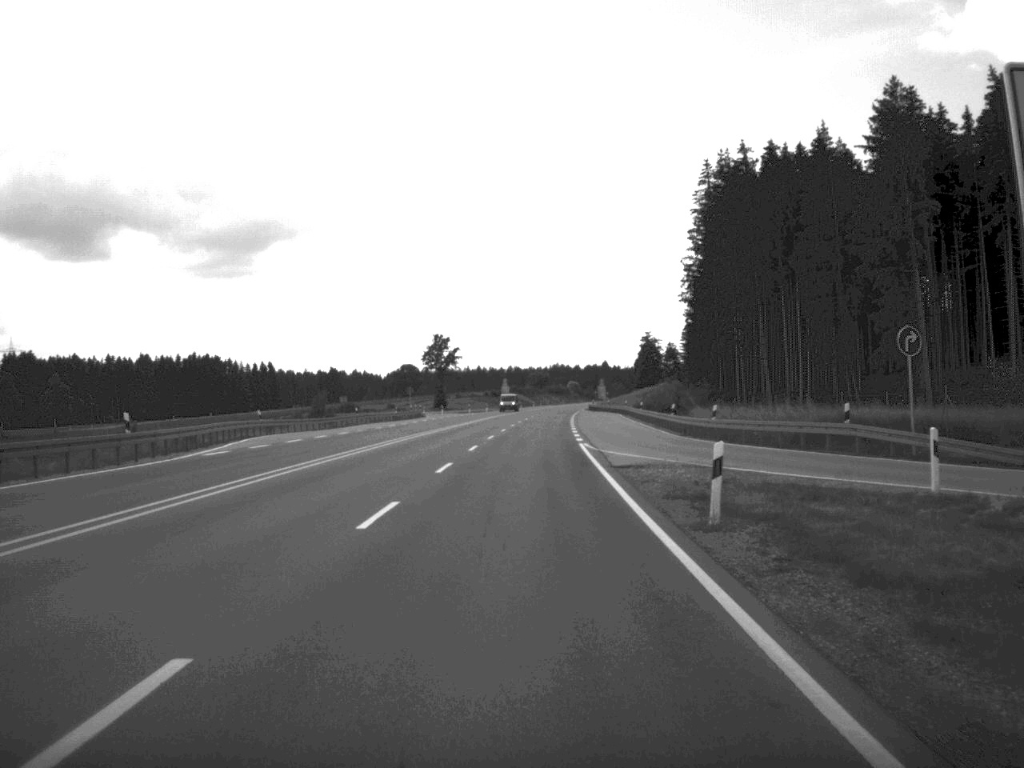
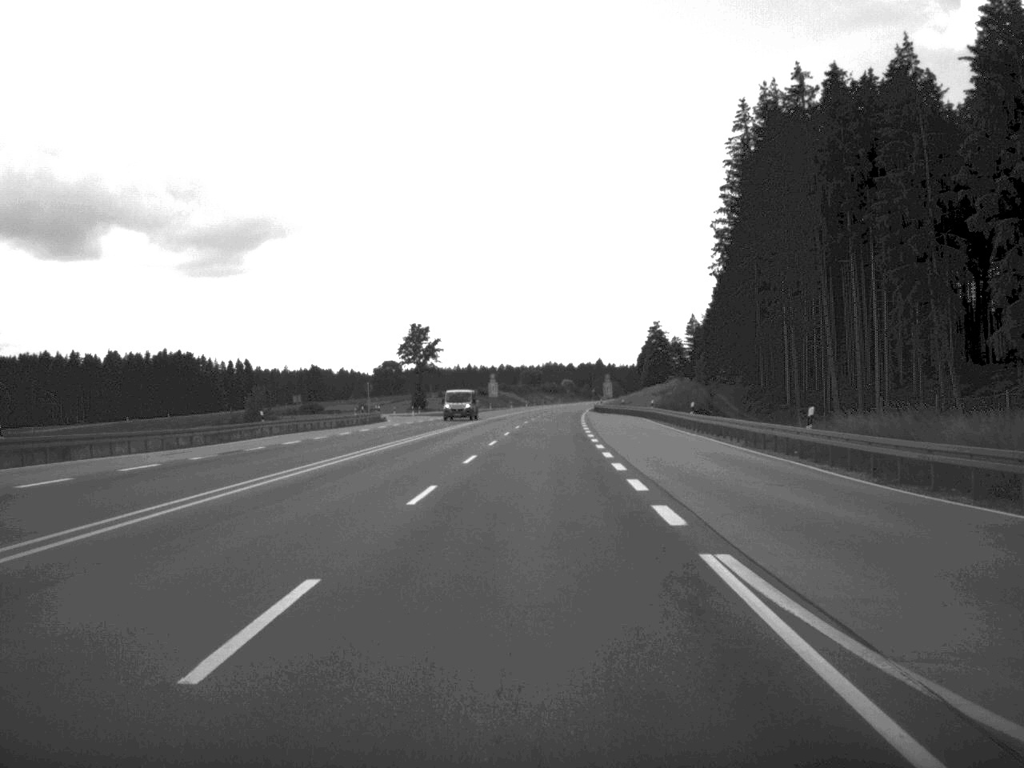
(0.0, +32.3) m; 0°
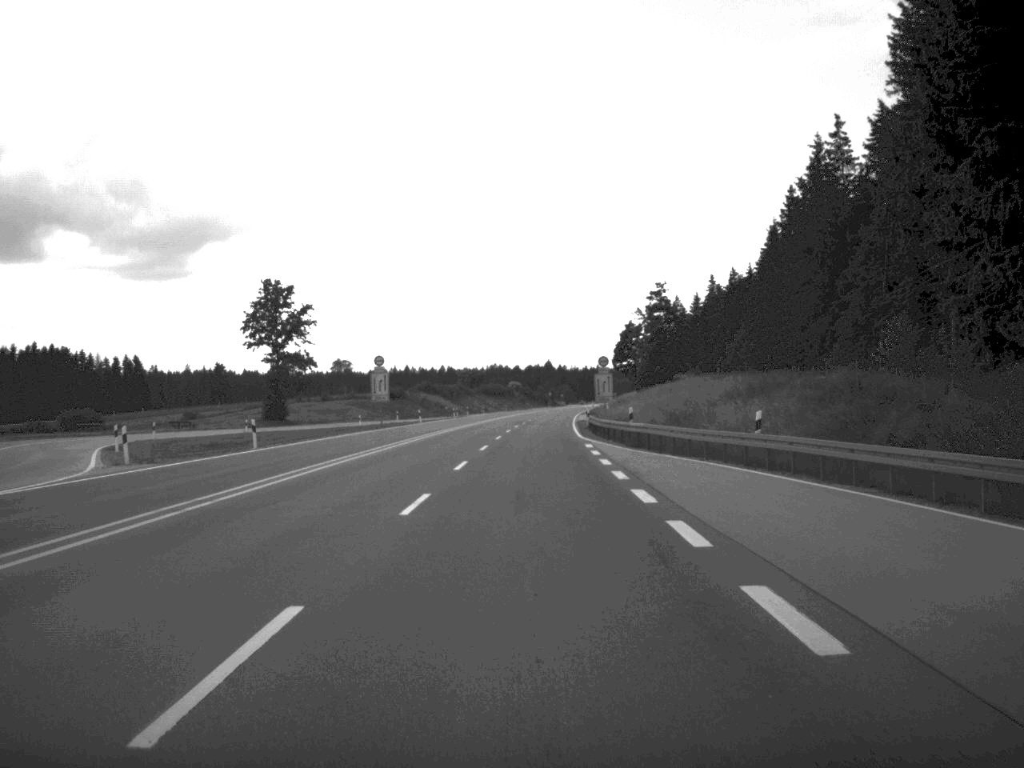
(+1.7, +84.5) m; +2°
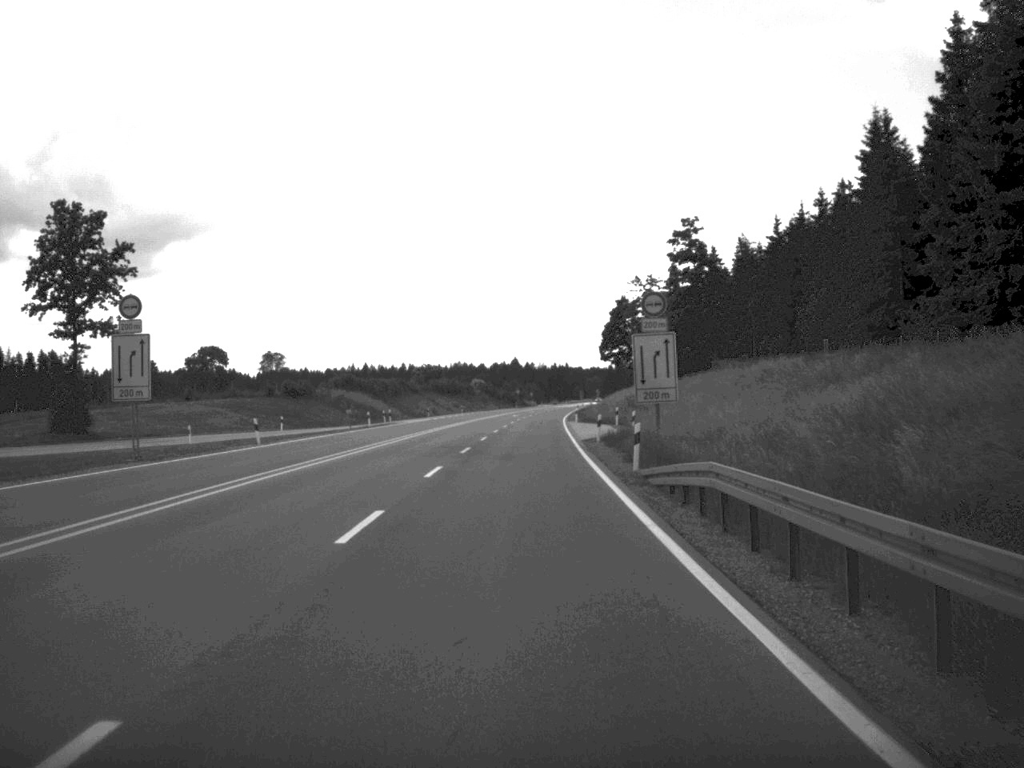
(+0.6, +51.3) m; +1°
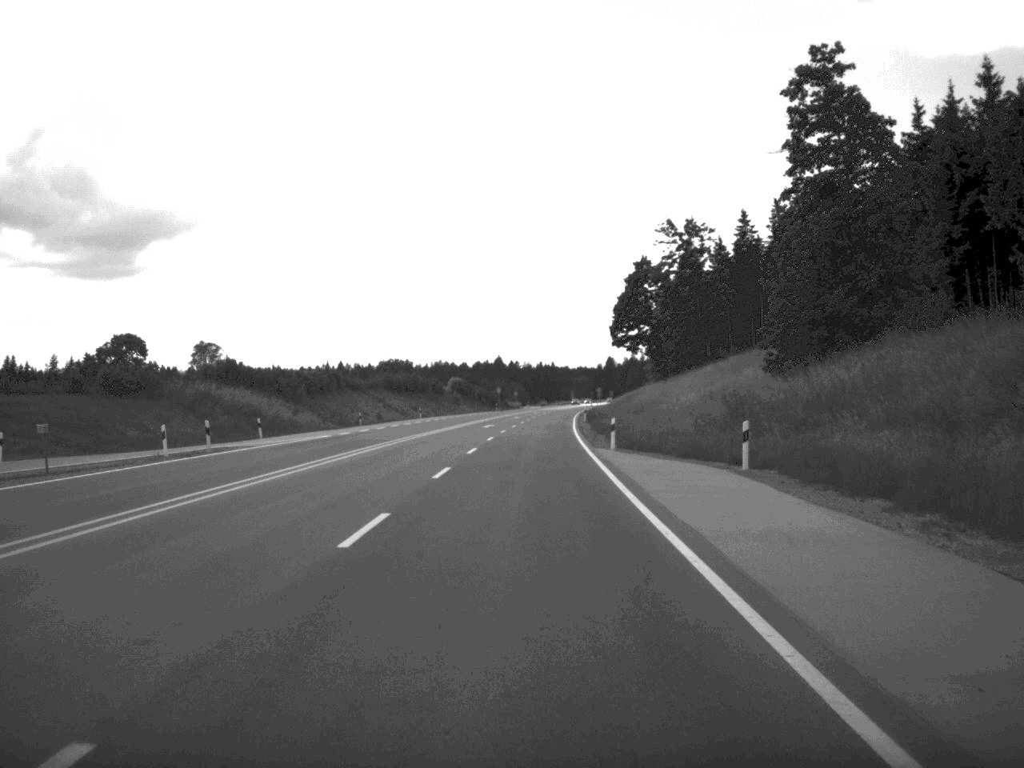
(+0.1, +48.1) m; +1°
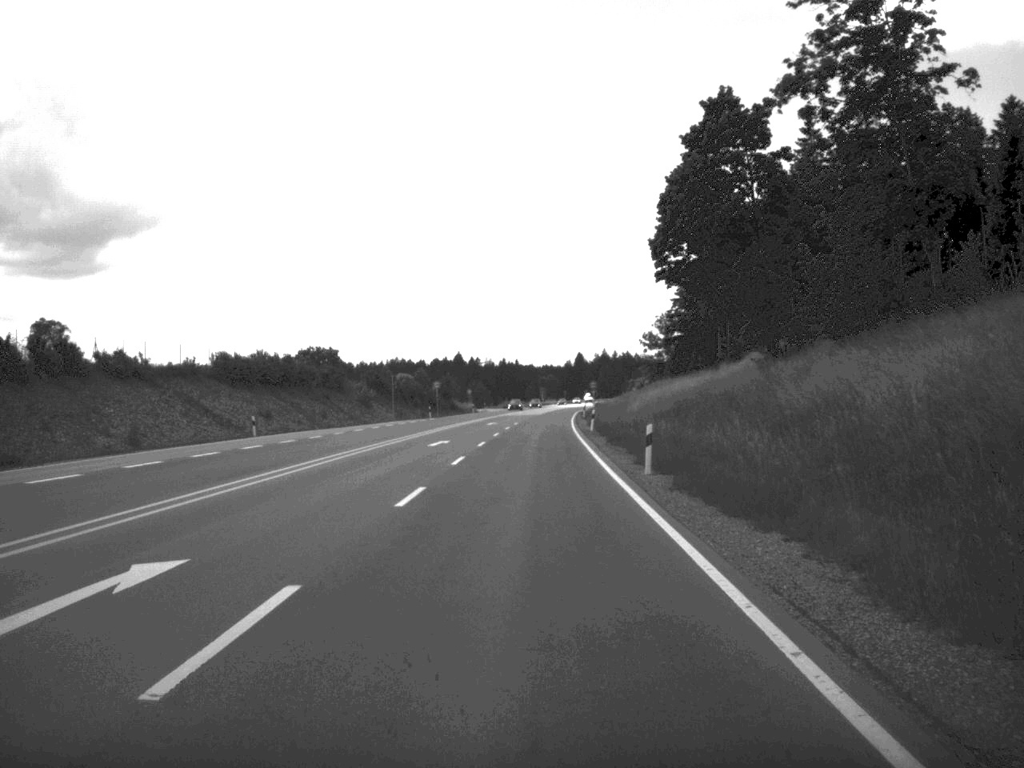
(+0.8, +66.6) m; +1°
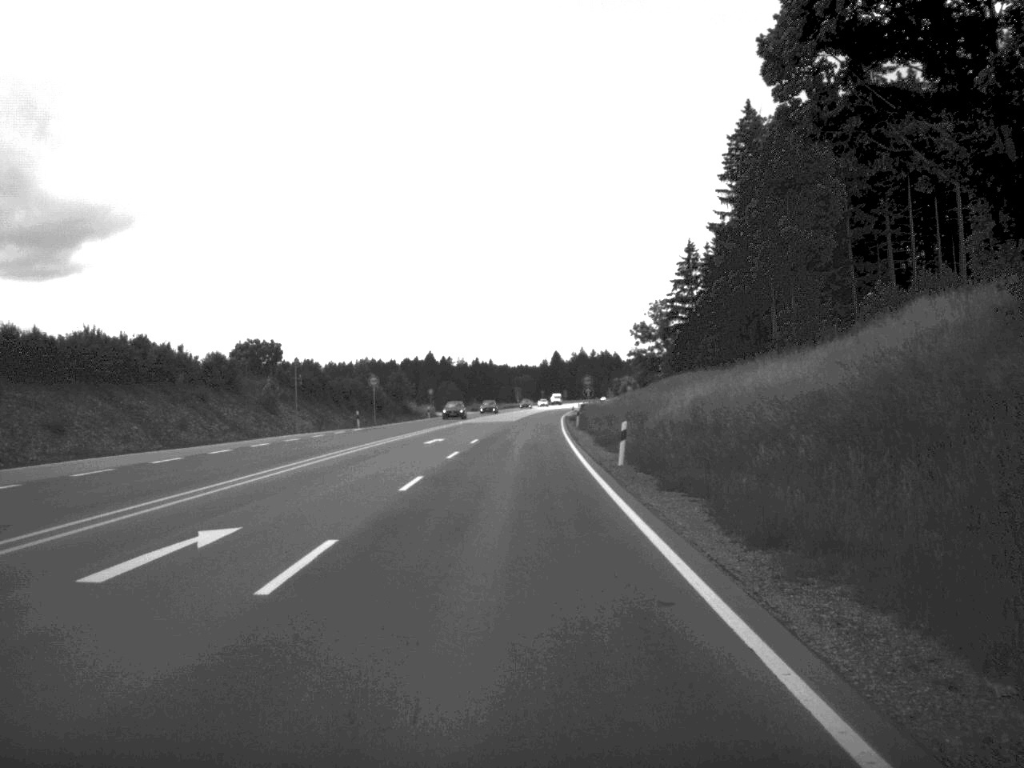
(+0.3, +32.0) m; +1°
